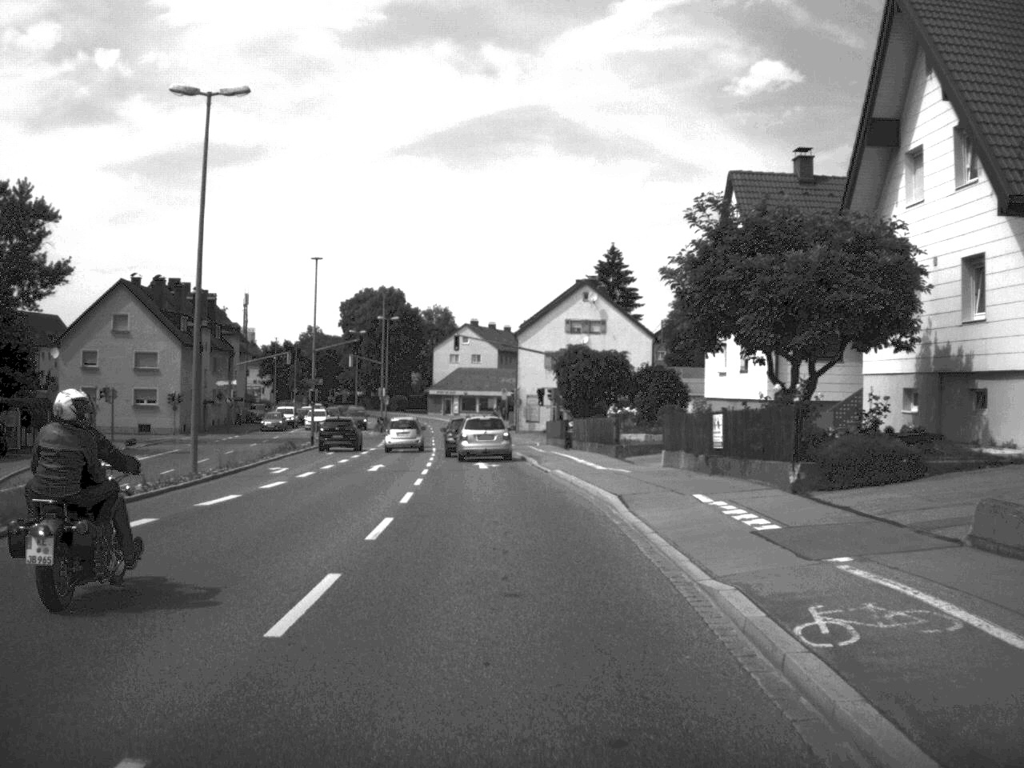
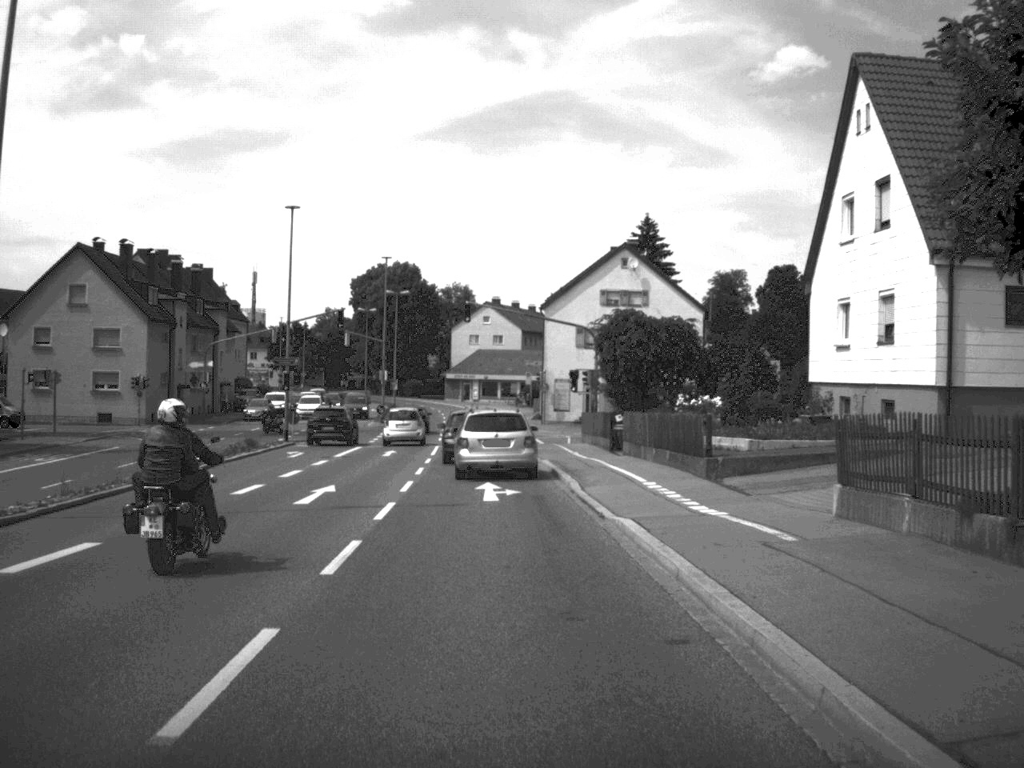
(-0.1, +14.3) m; -1°
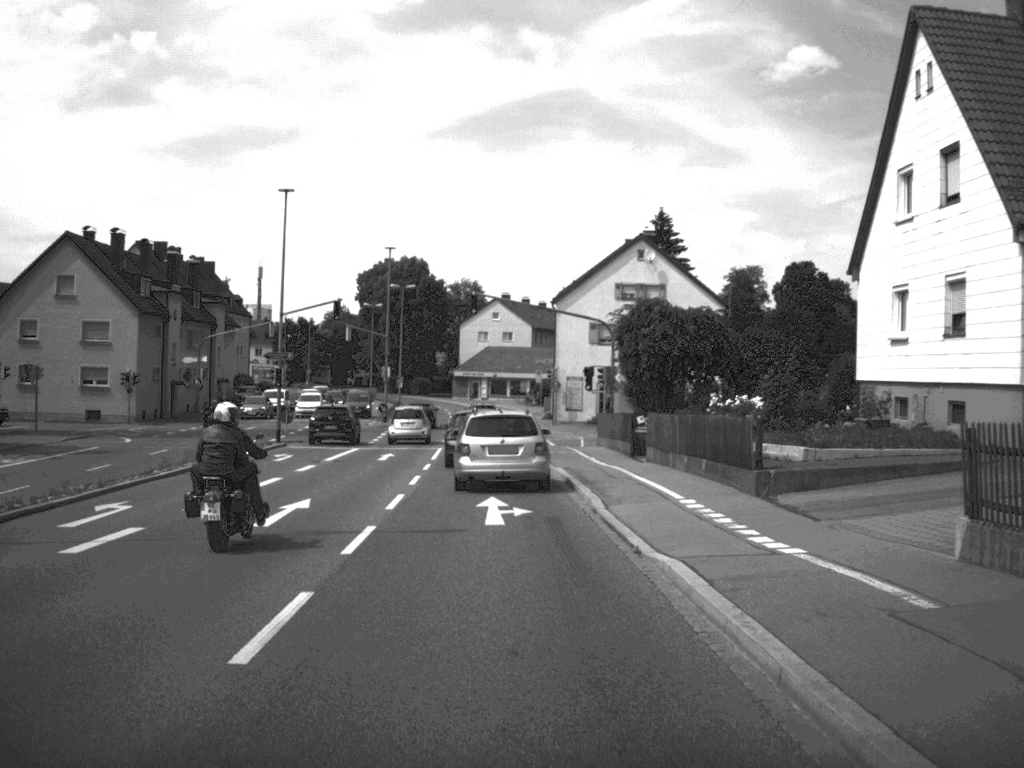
(0.0, +4.0) m; 0°
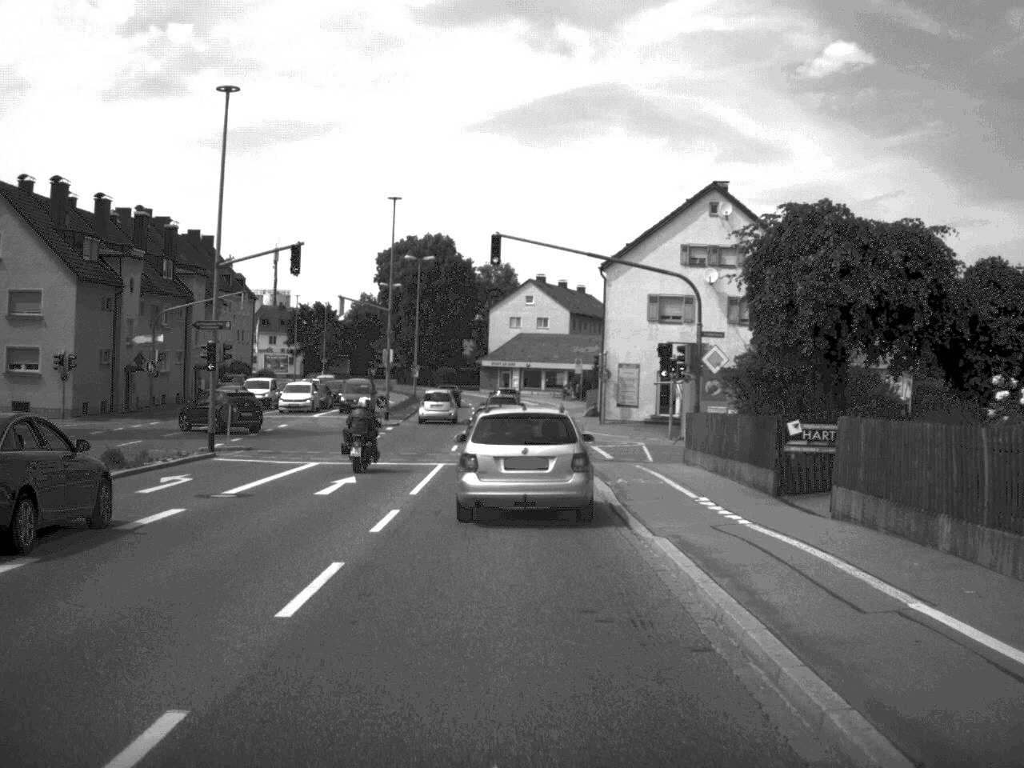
(-0.2, +16.1) m; -2°
